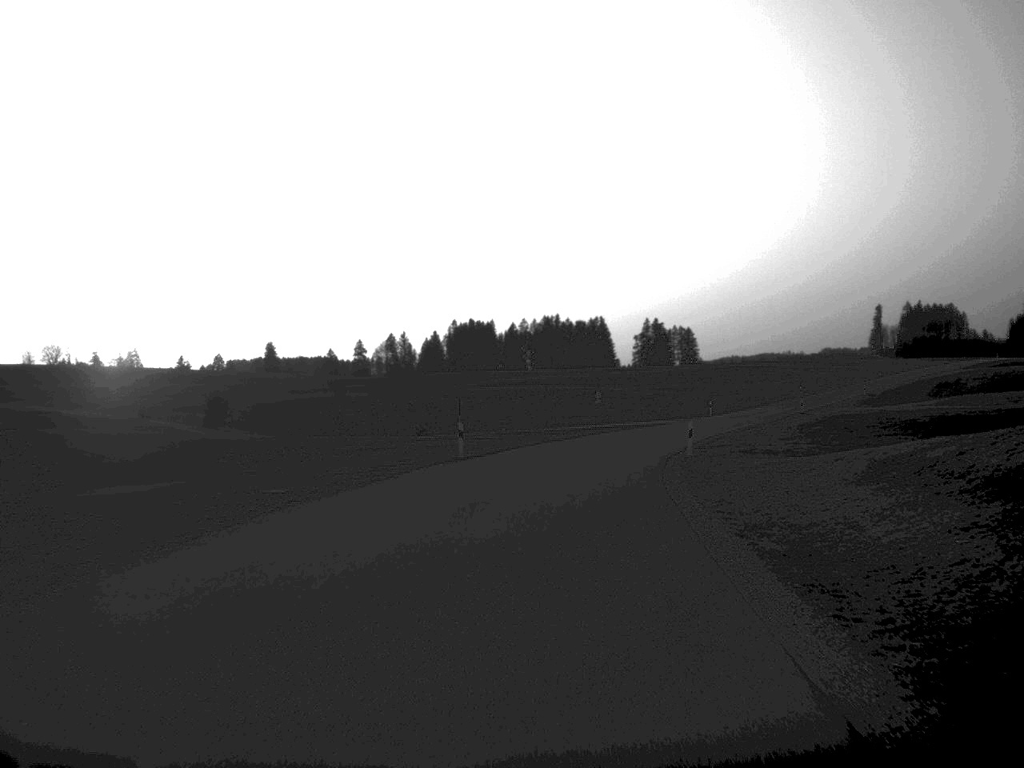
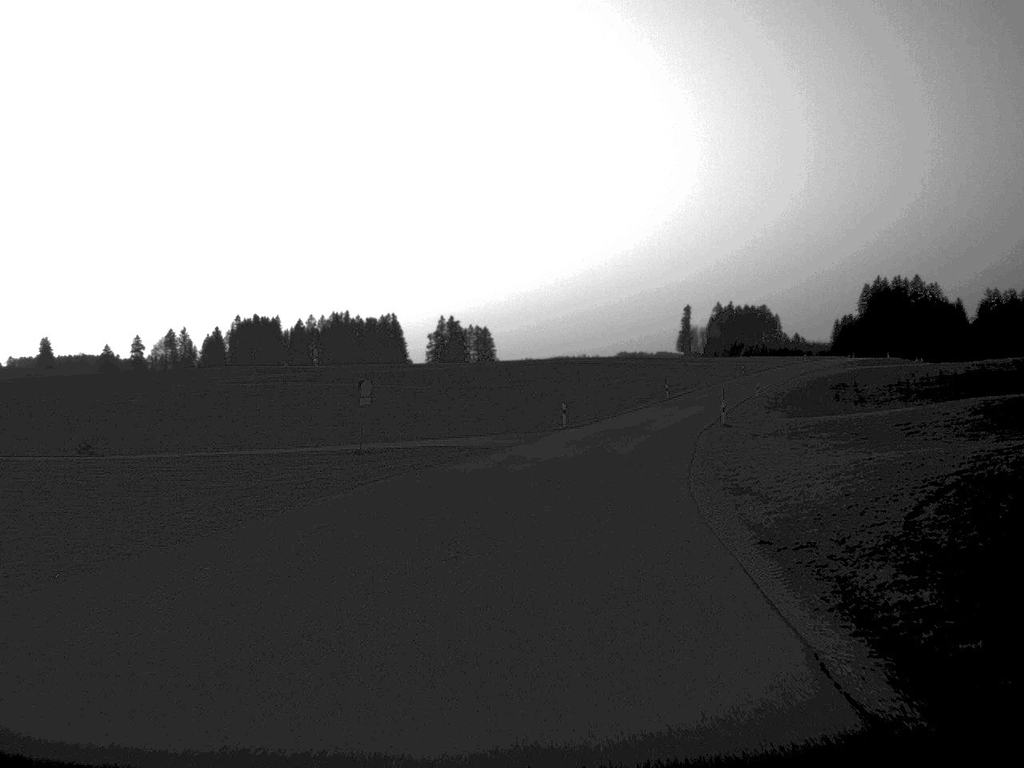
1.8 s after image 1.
(+3.1, +40.2) m; +9°
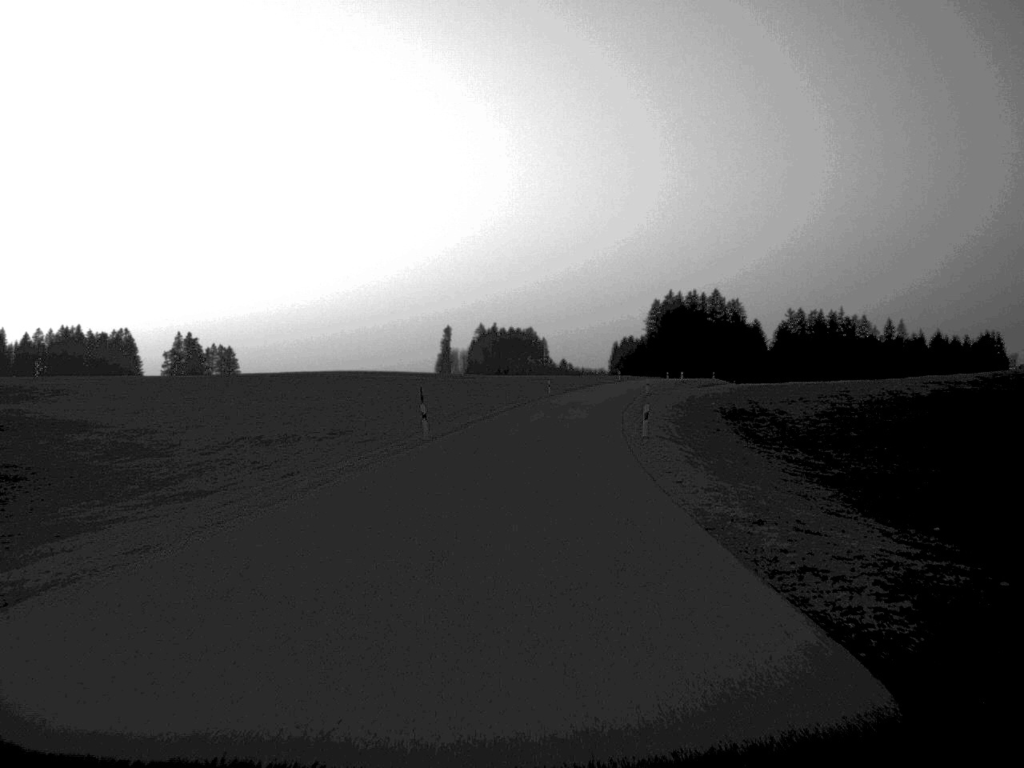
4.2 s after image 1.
(+6.2, +57.0) m; +11°
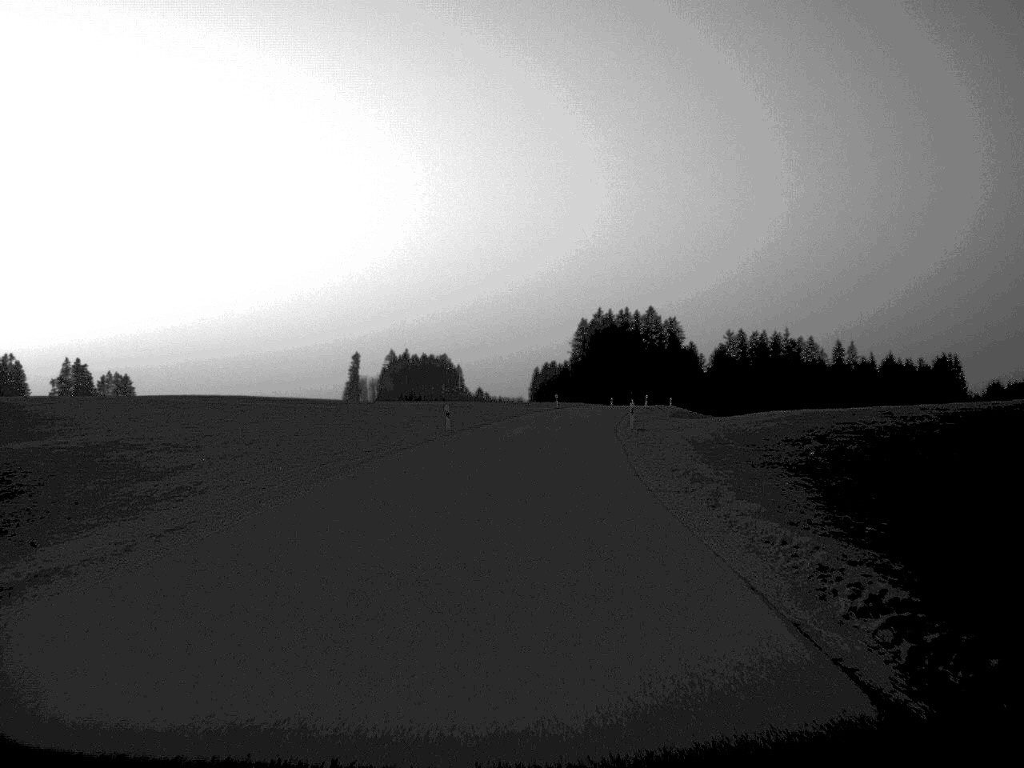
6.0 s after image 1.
(+1.4, +41.9) m; +4°
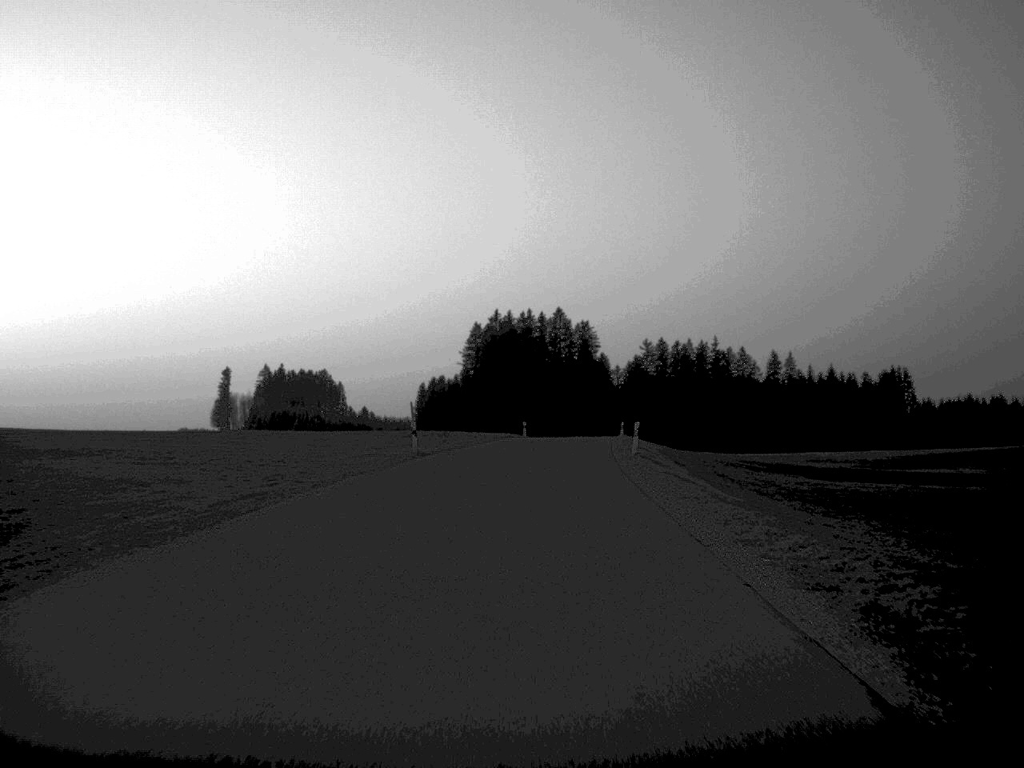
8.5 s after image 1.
(+2.5, +58.7) m; +5°
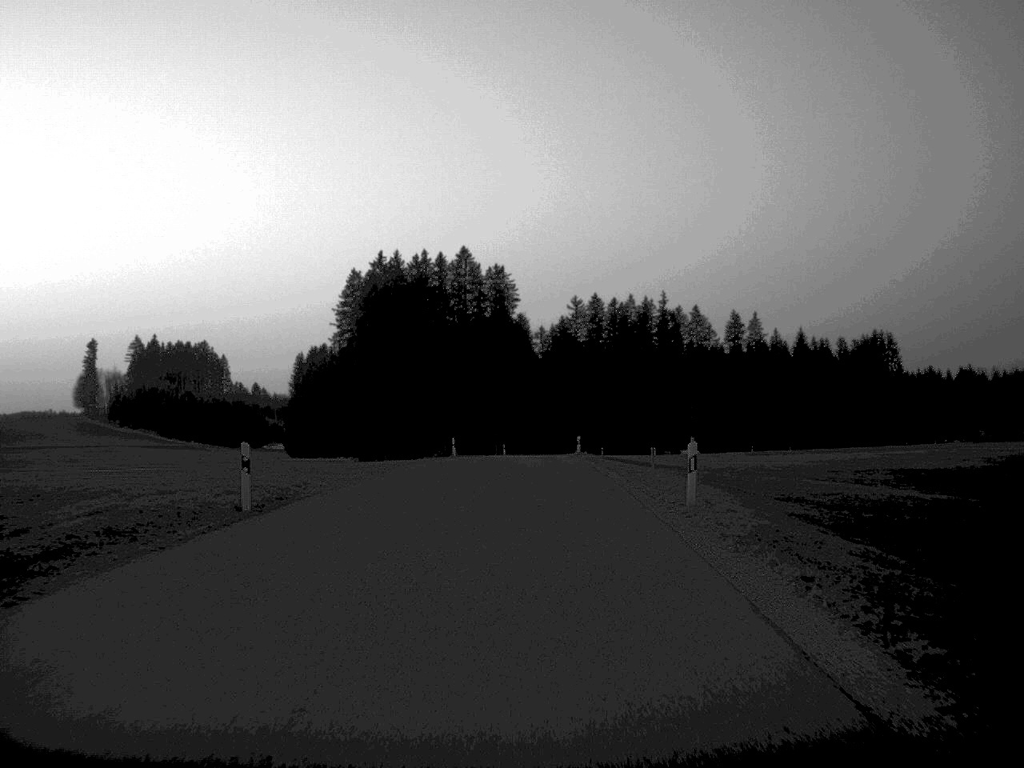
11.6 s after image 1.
(+2.9, +70.3) m; +4°
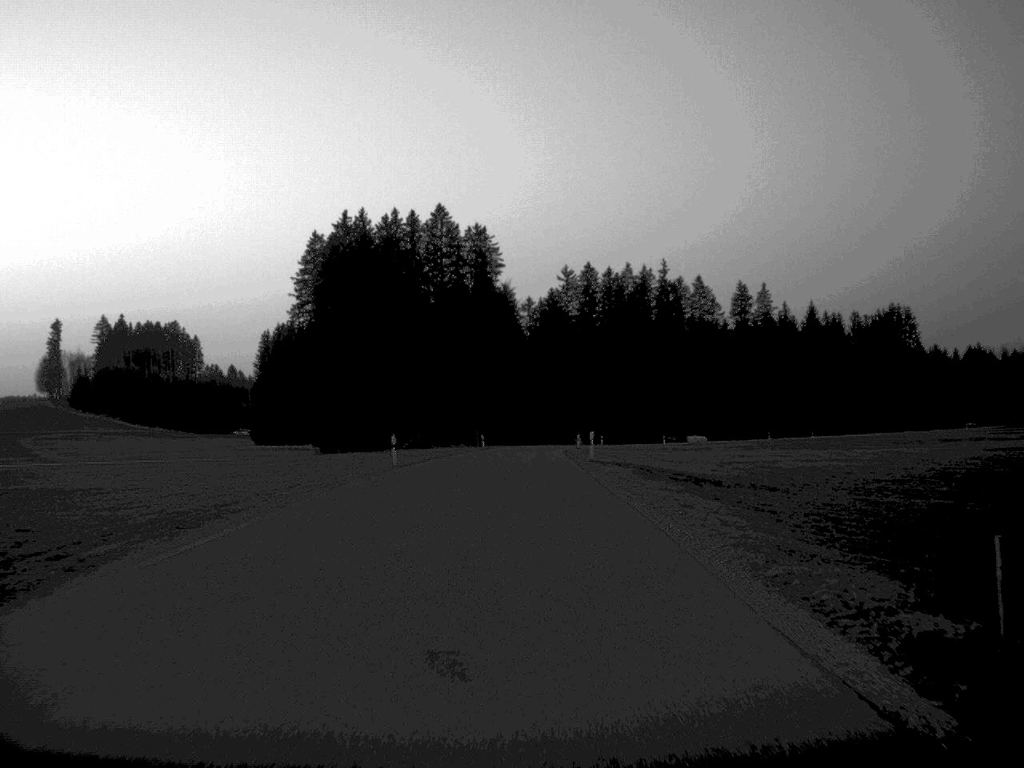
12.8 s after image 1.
(+0.1, +26.0) m; +1°
